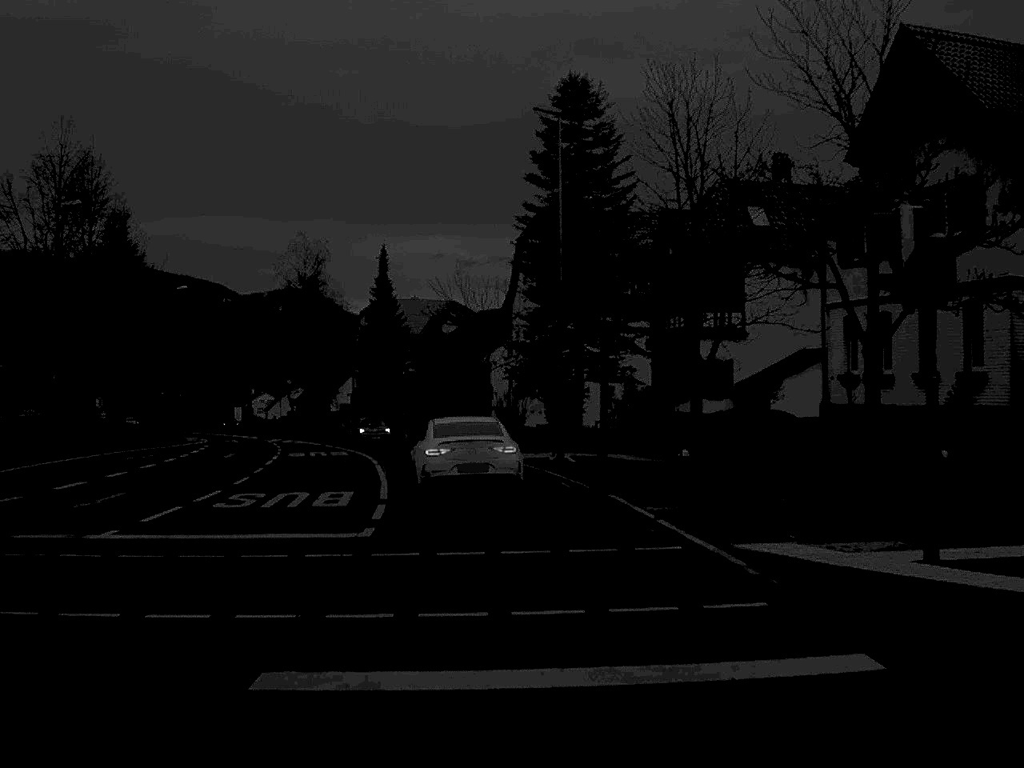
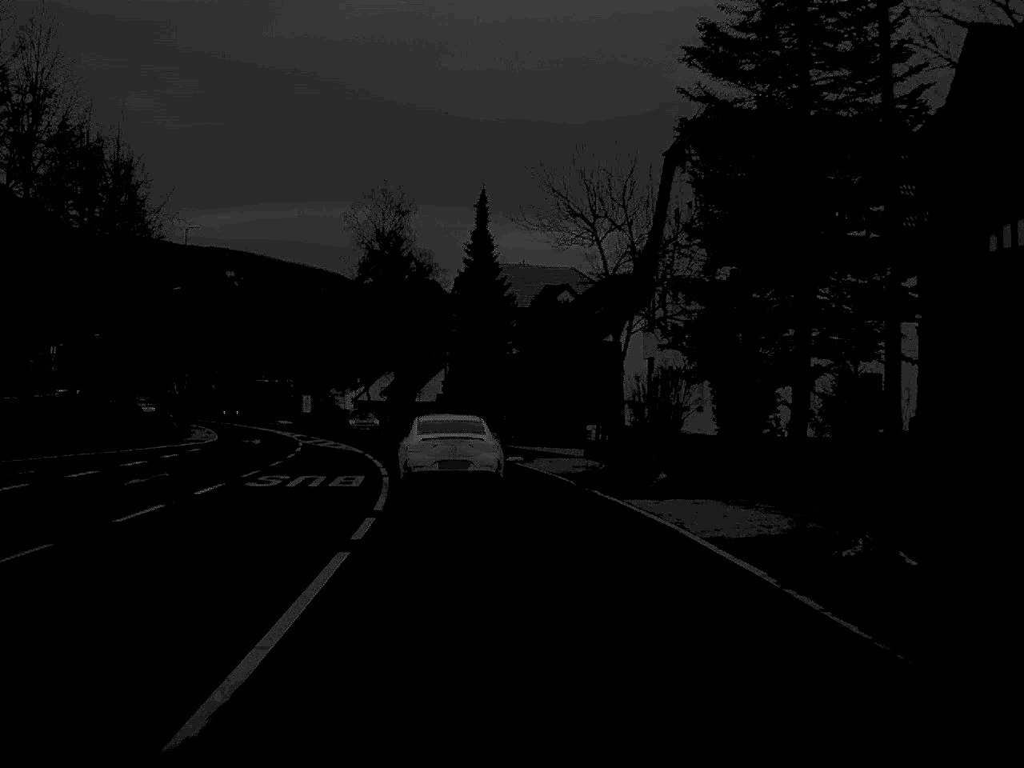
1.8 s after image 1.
(-1.1, +24.5) m; -5°
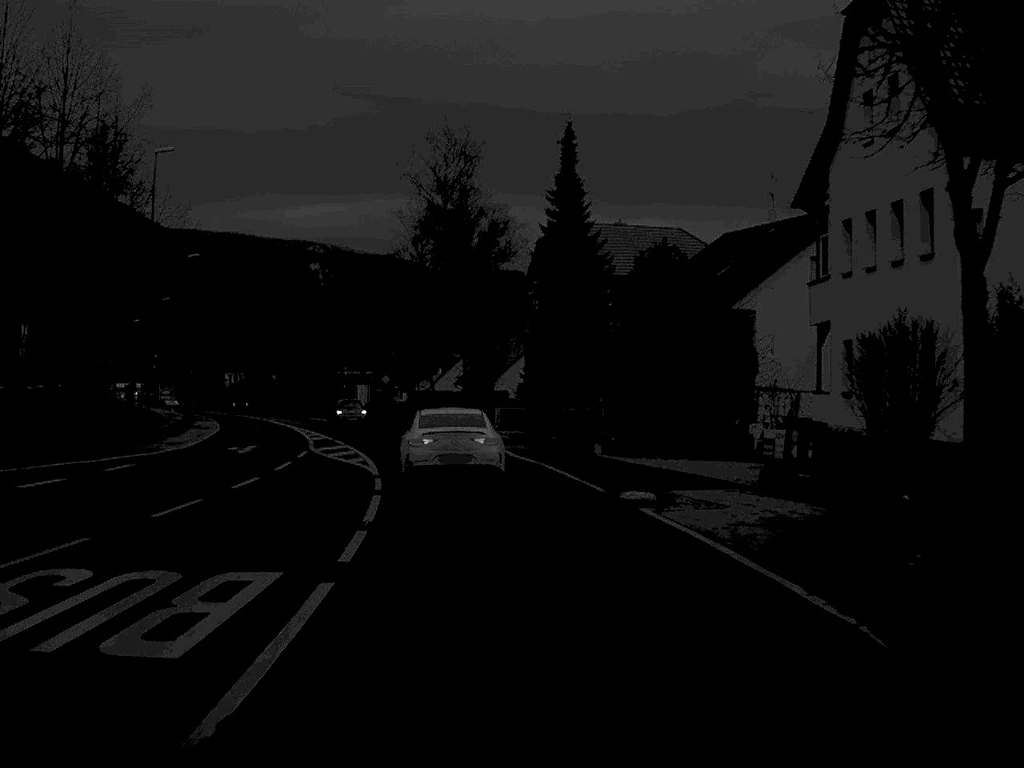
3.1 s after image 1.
(-0.6, +18.0) m; -4°
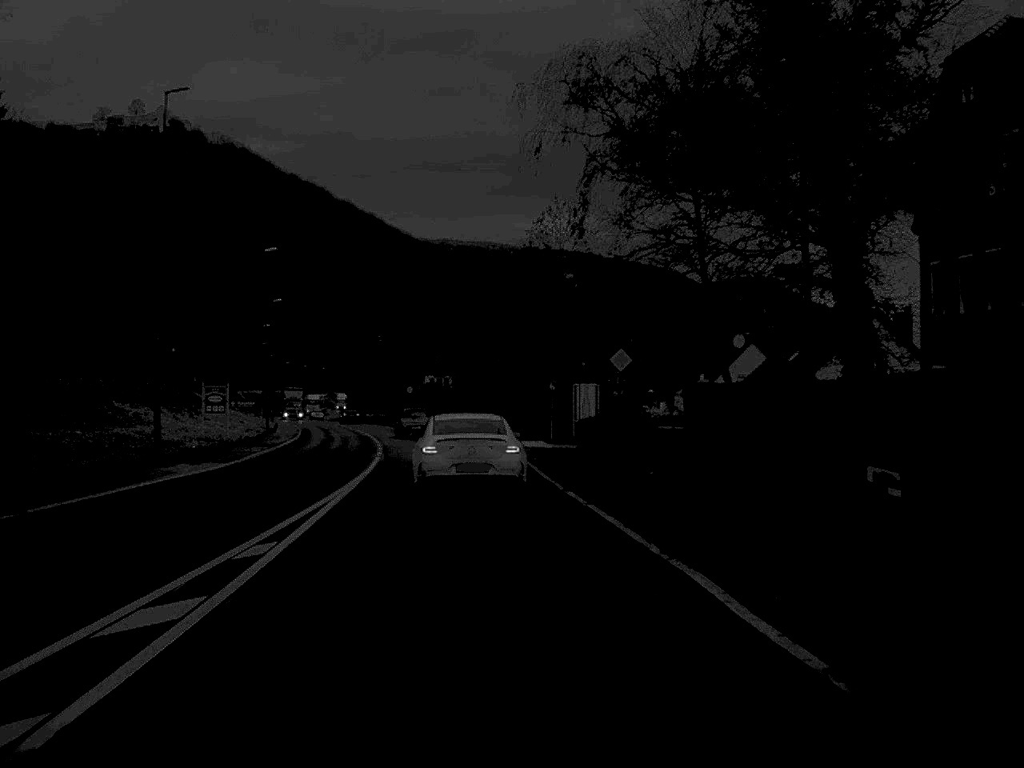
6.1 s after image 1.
(-4.1, +44.7) m; -11°
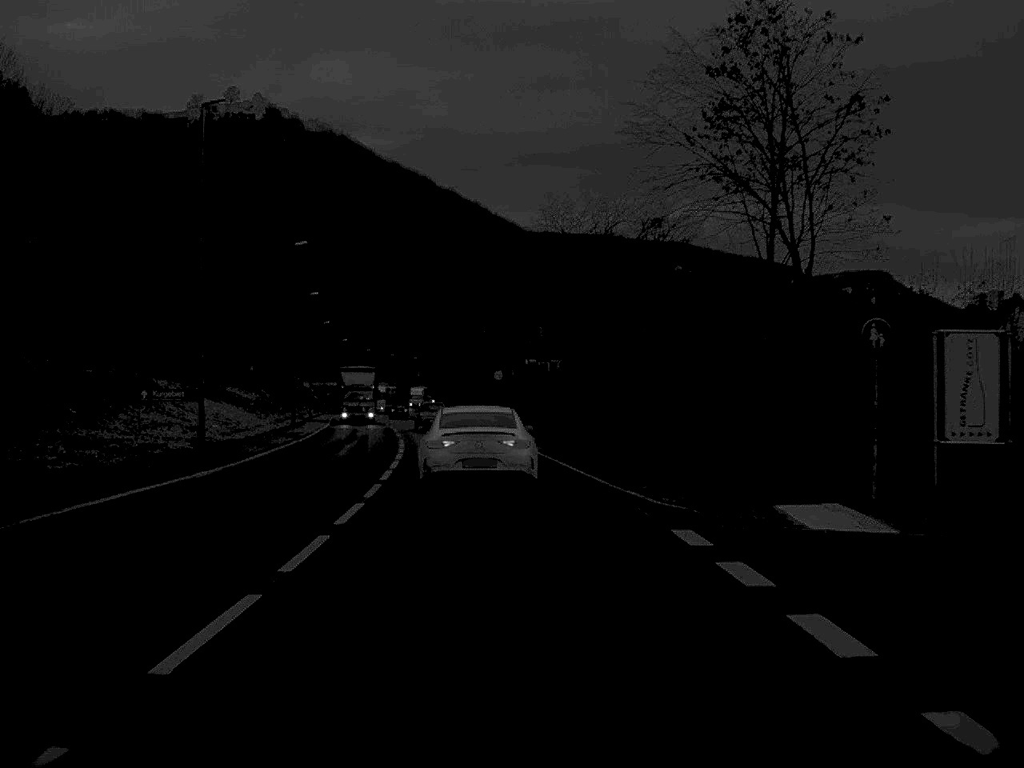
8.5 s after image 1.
(-1.9, +34.2) m; -5°
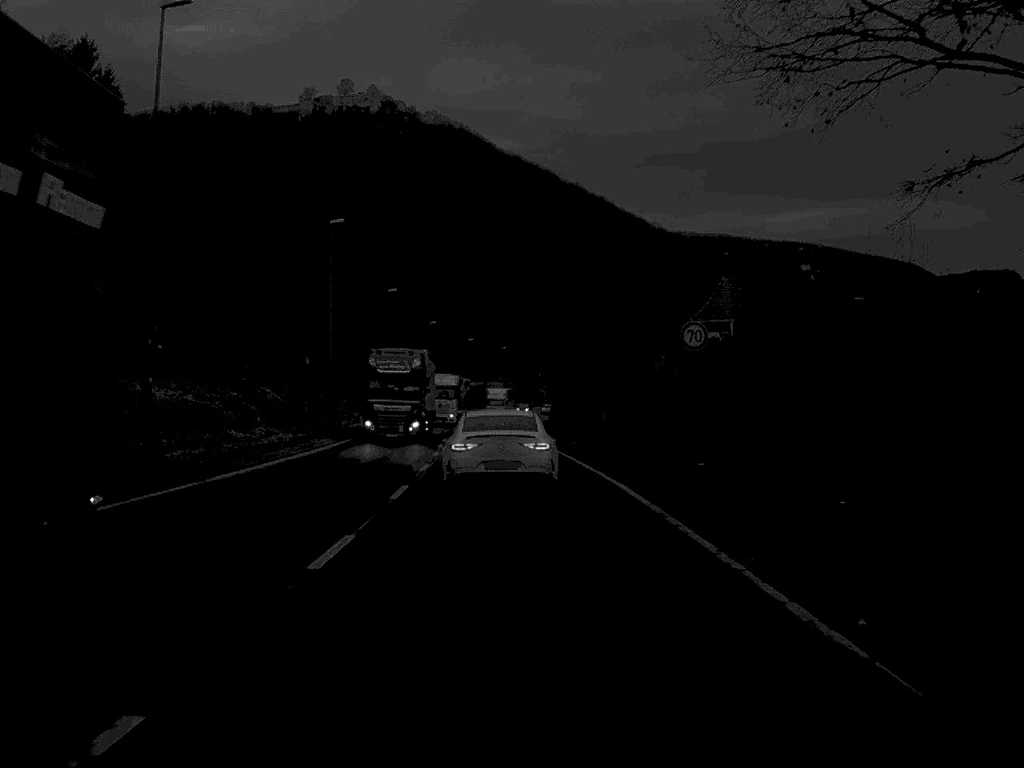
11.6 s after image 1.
(-2.2, +44.0) m; -6°
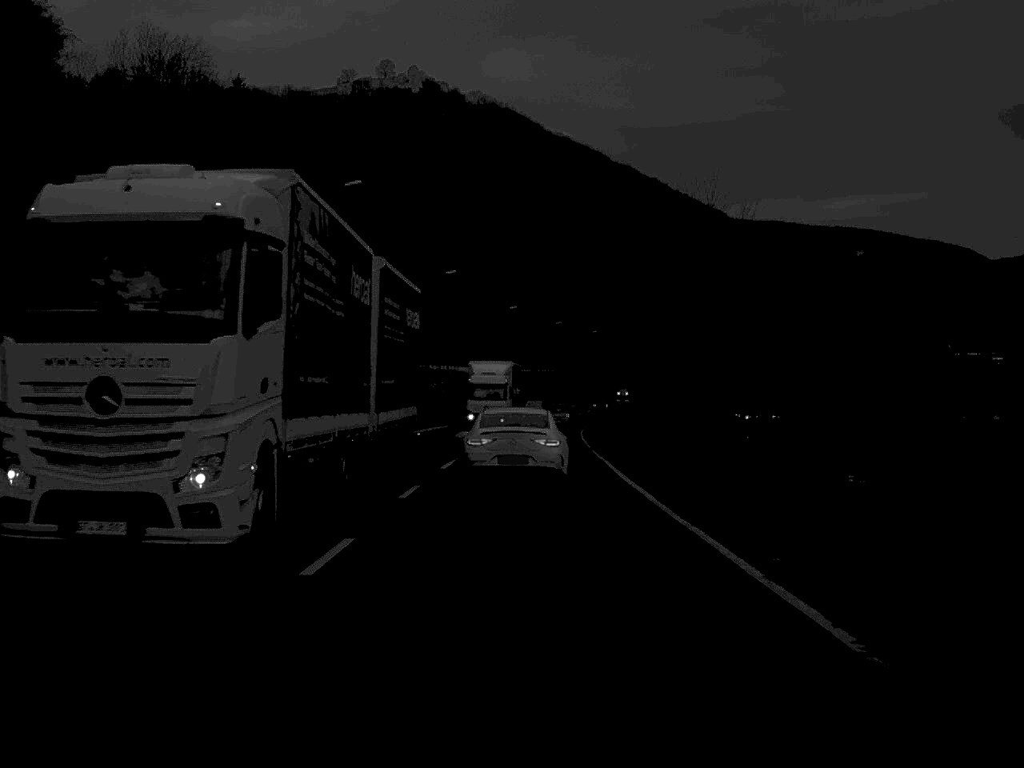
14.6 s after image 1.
(-1.1, +45.2) m; -2°
